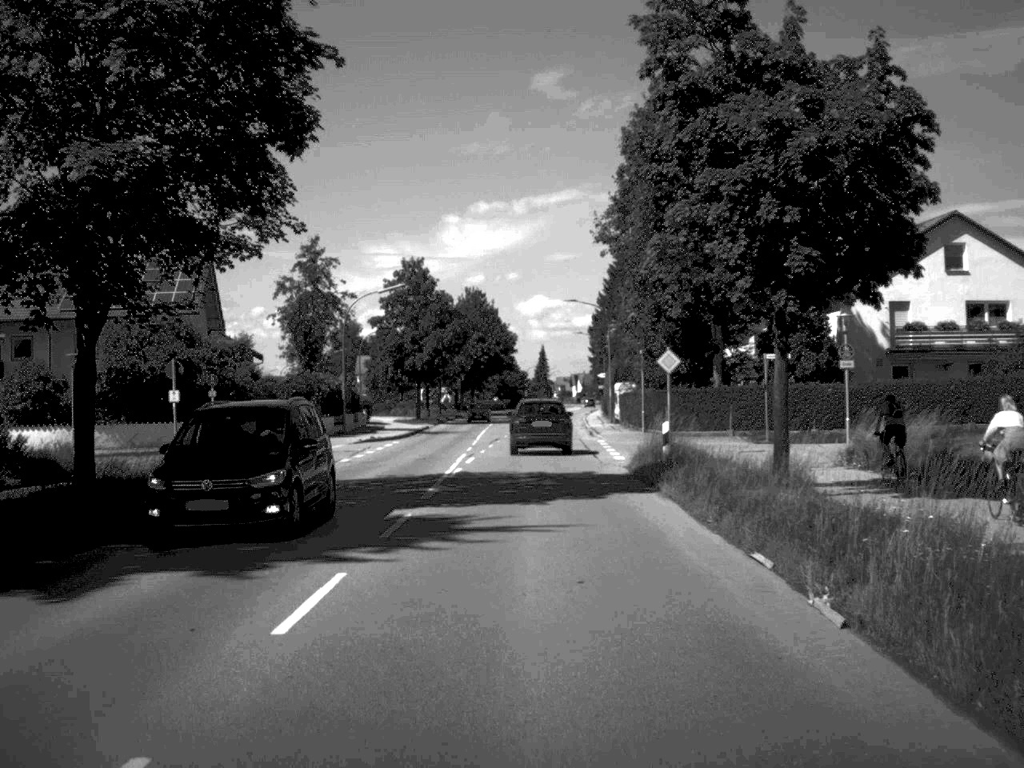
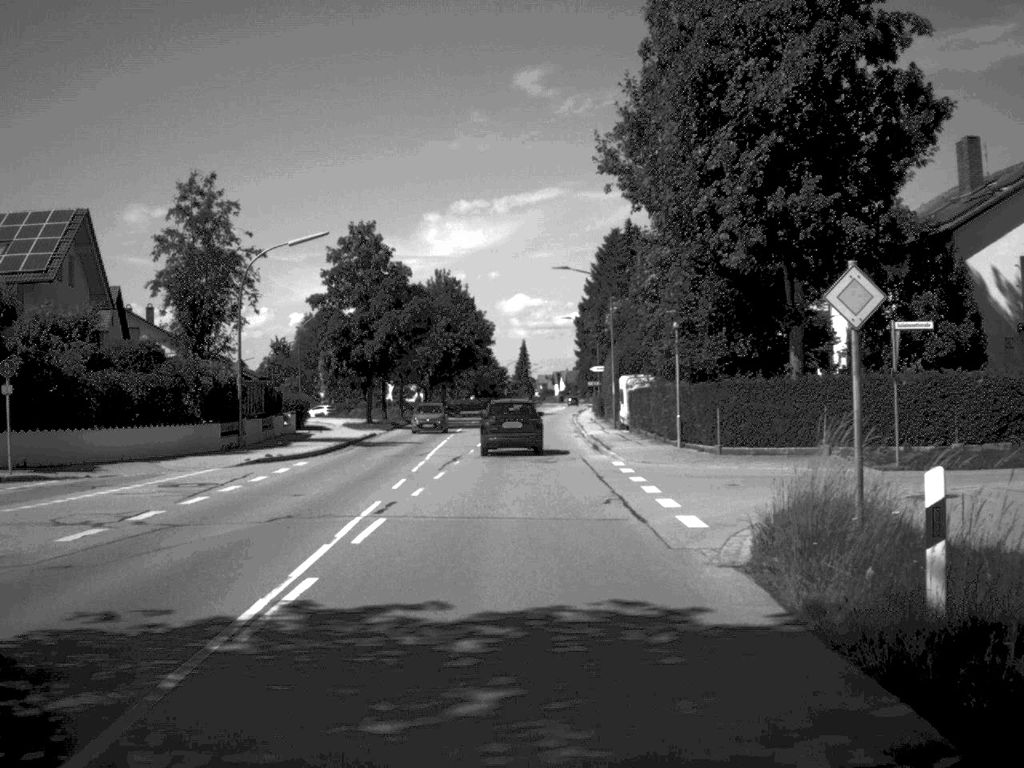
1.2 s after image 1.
(+0.1, +17.9) m; +1°
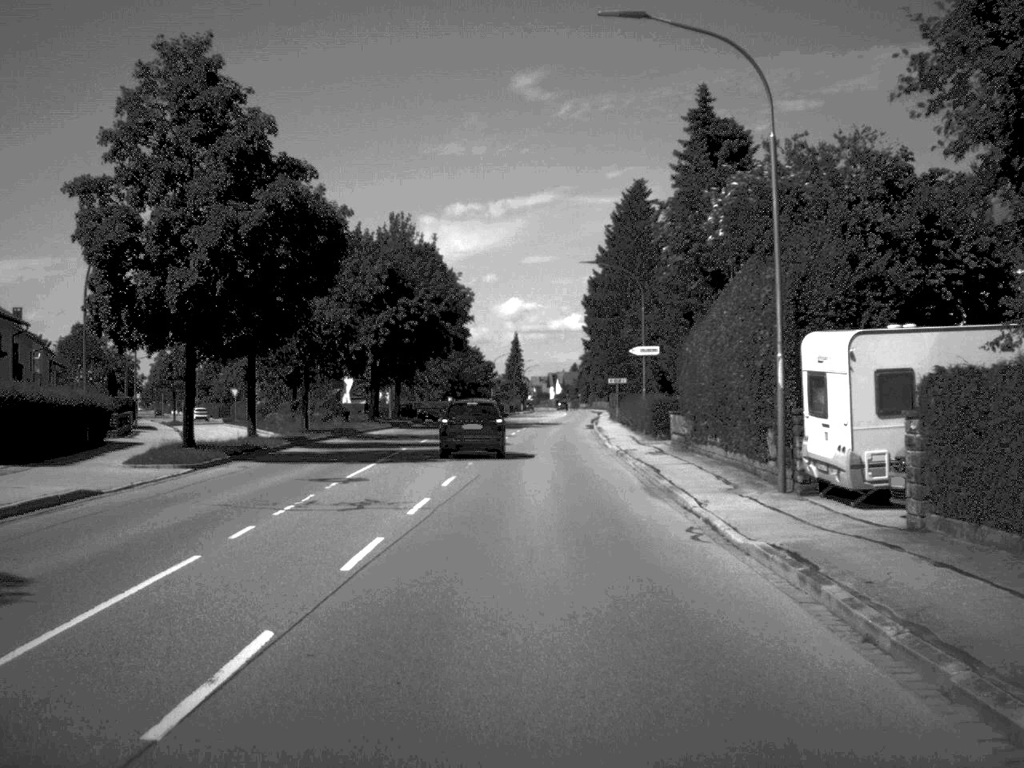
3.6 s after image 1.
(-0.1, +37.9) m; 0°
